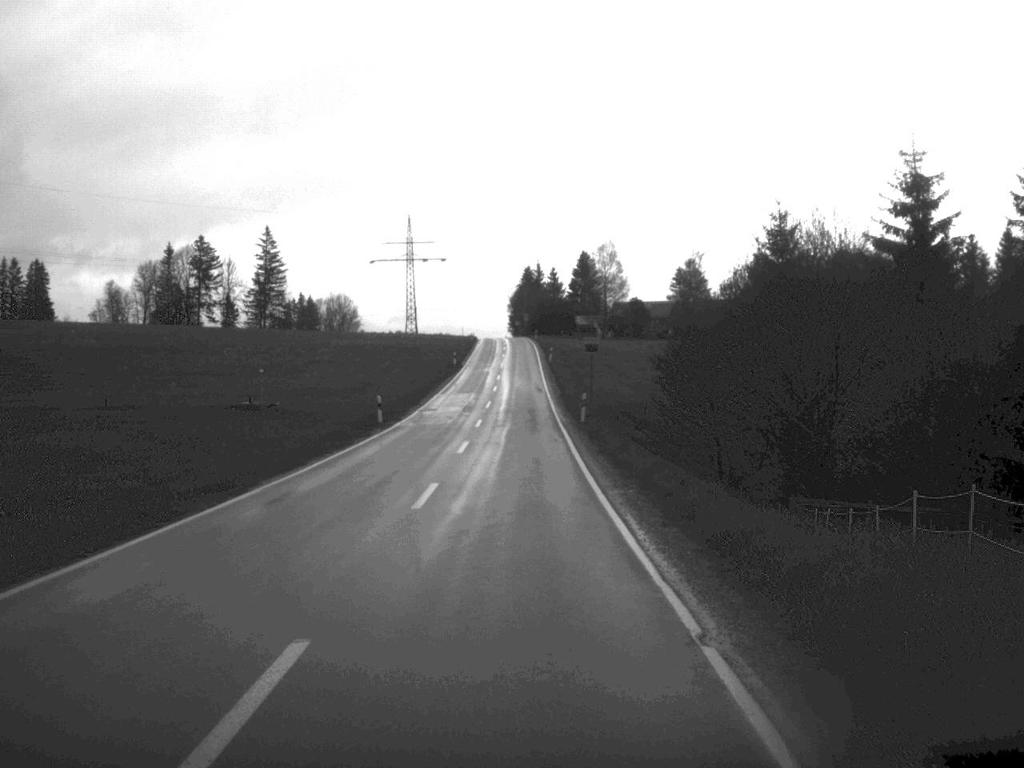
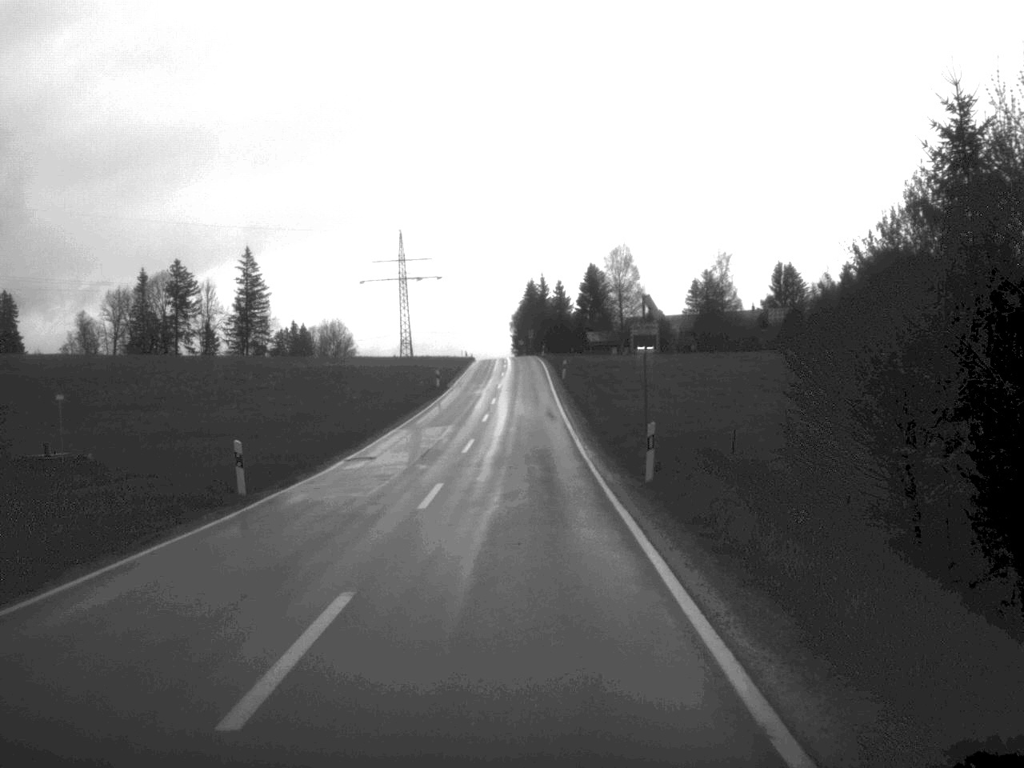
(-0.1, +22.1) m; 0°
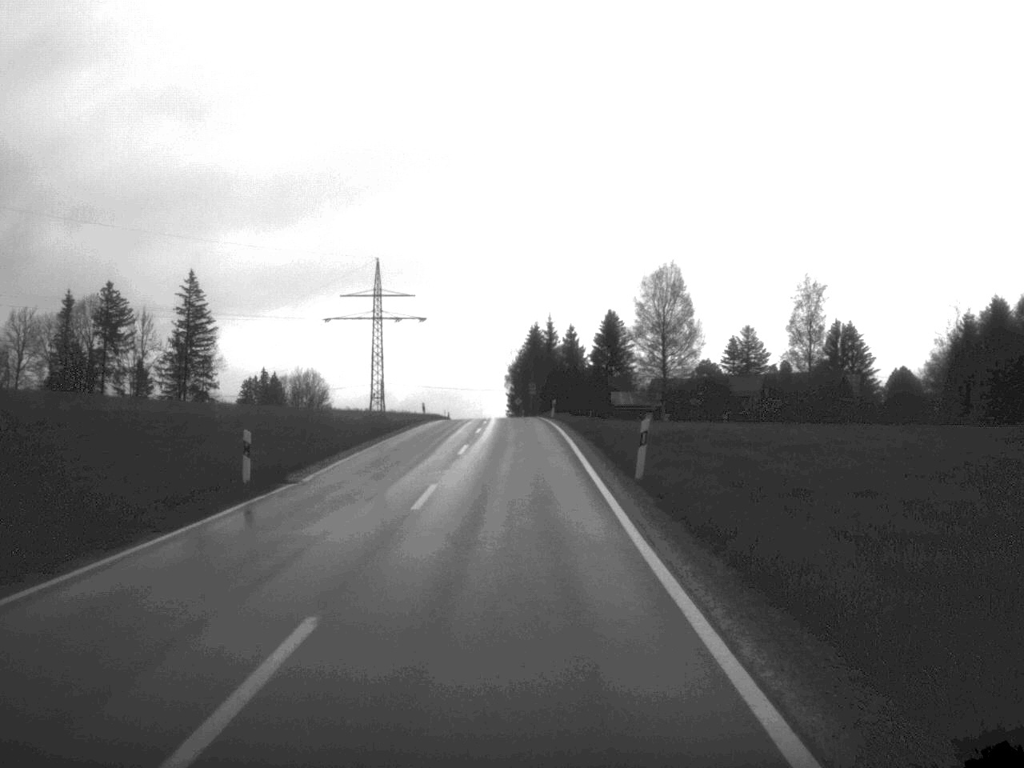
(0.0, +46.9) m; 0°
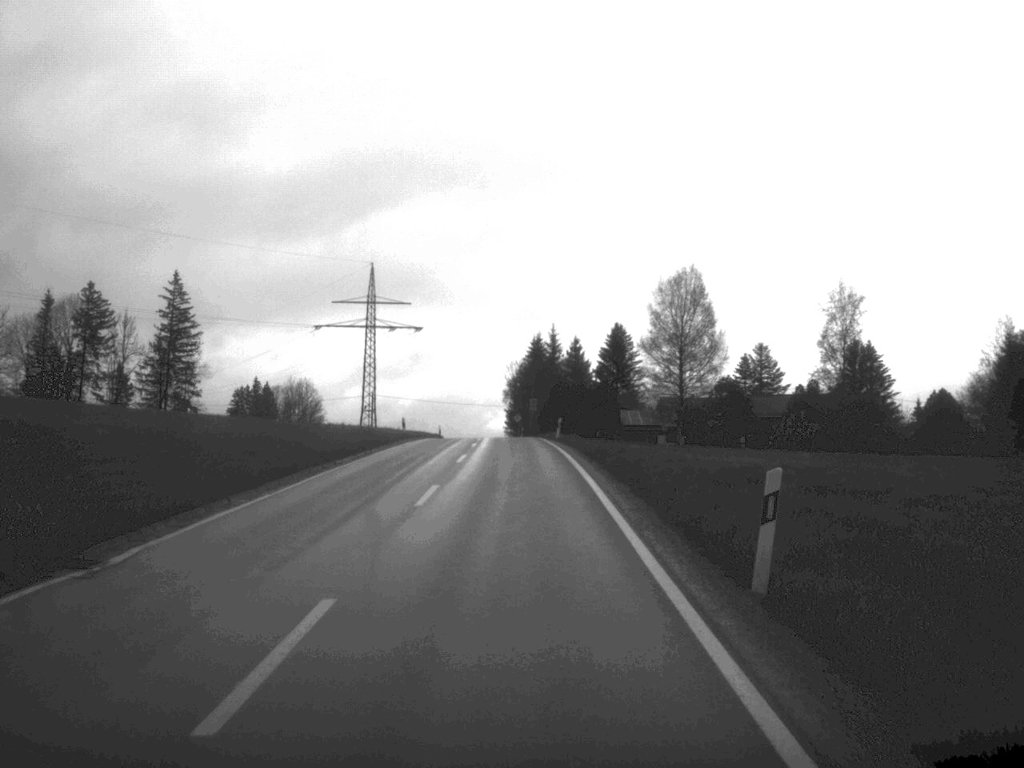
(0.0, +11.2) m; 0°
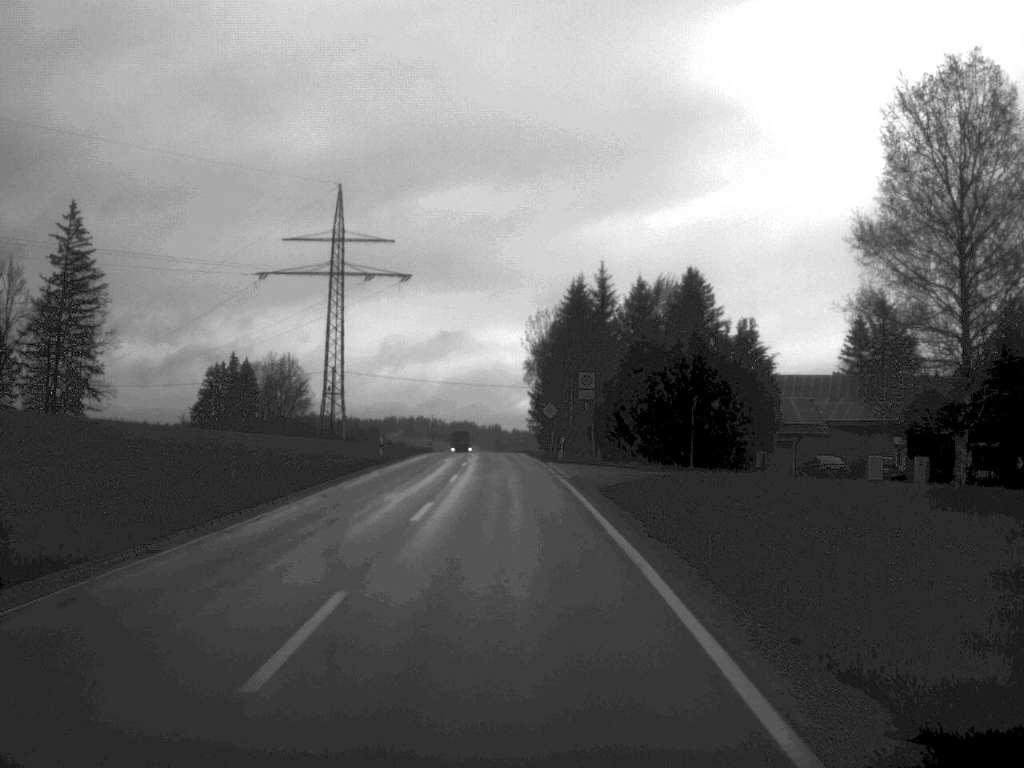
(-0.7, +57.8) m; -1°
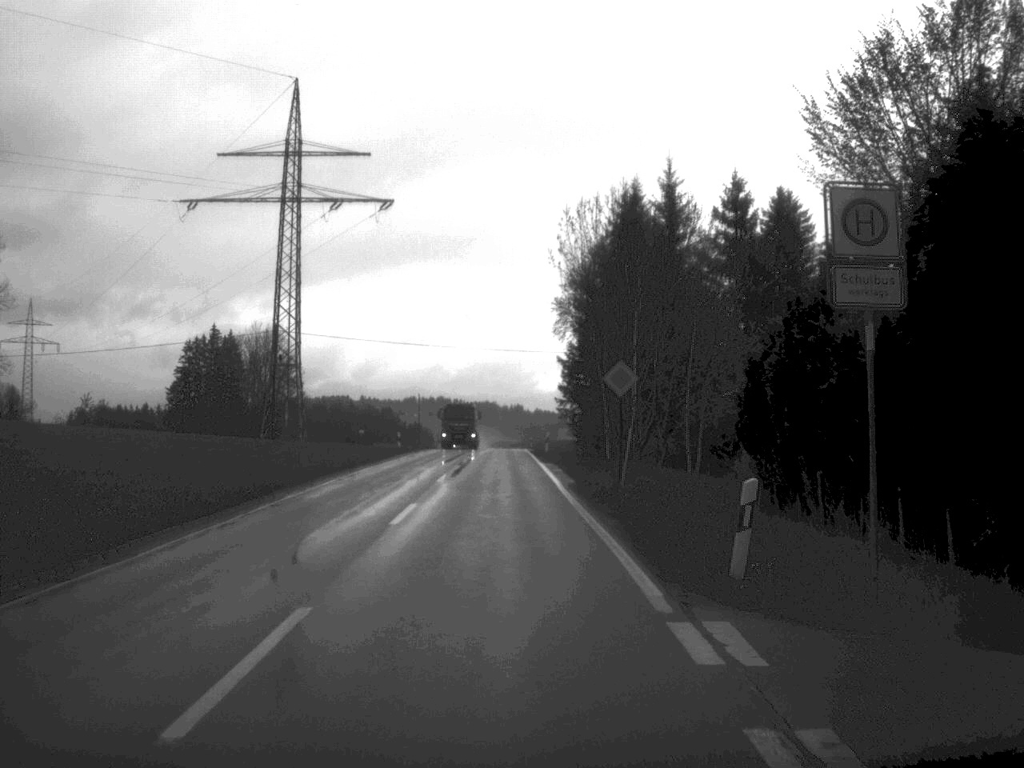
(-0.4, +37.2) m; -1°
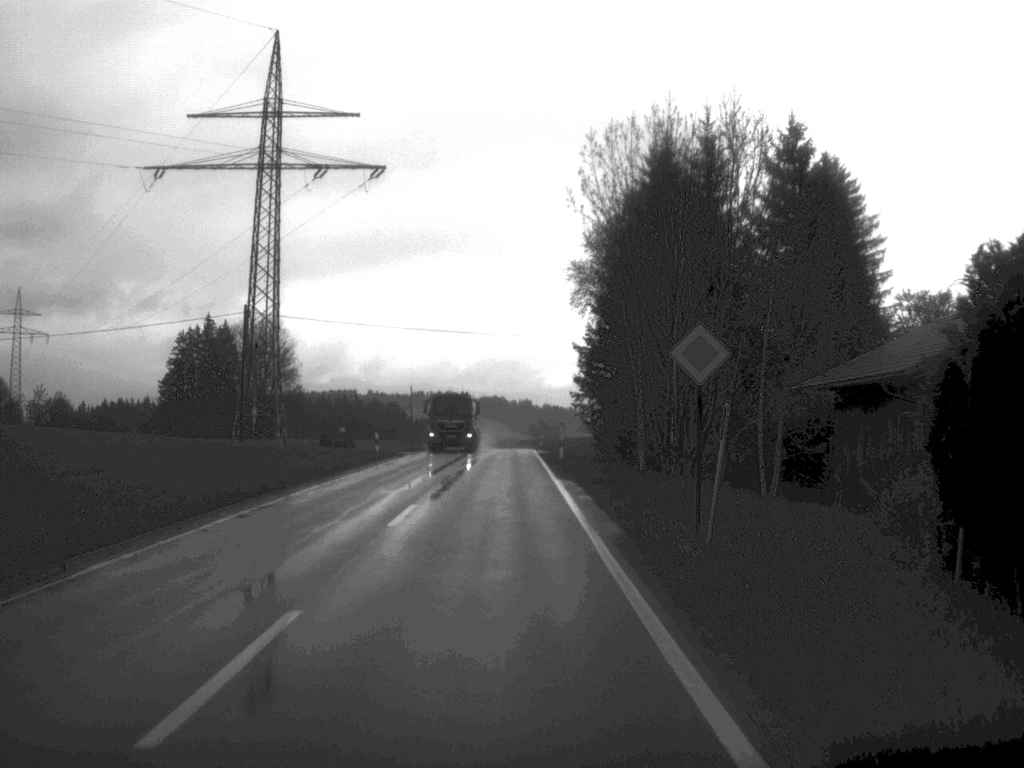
(0.0, +11.7) m; 0°
